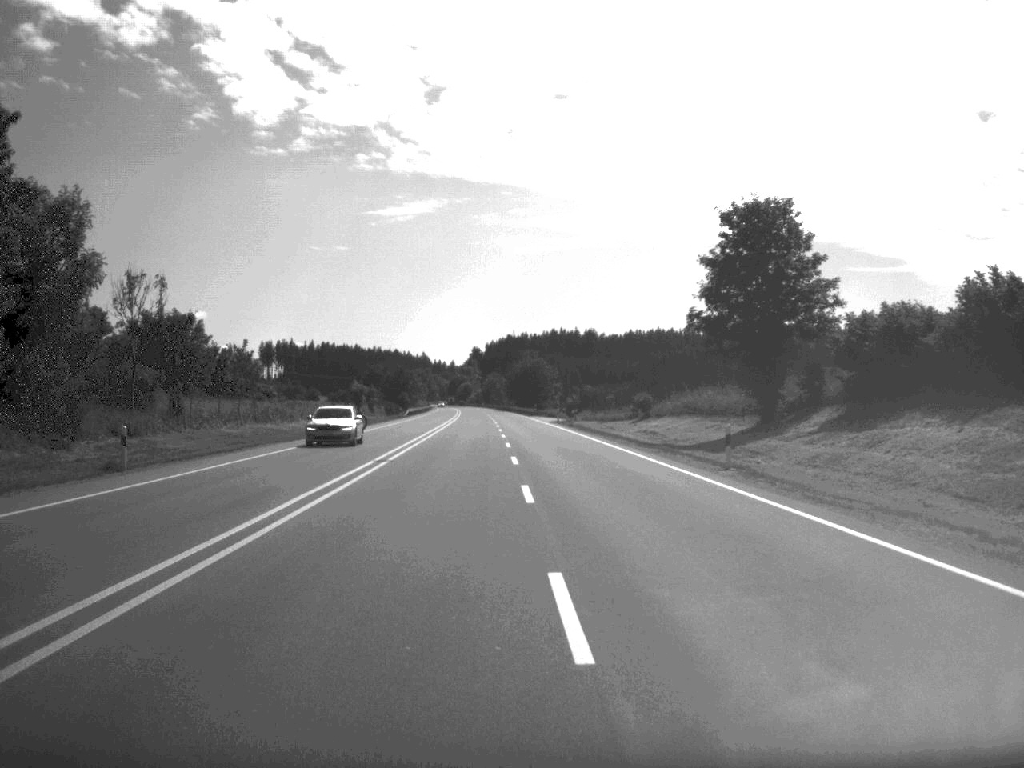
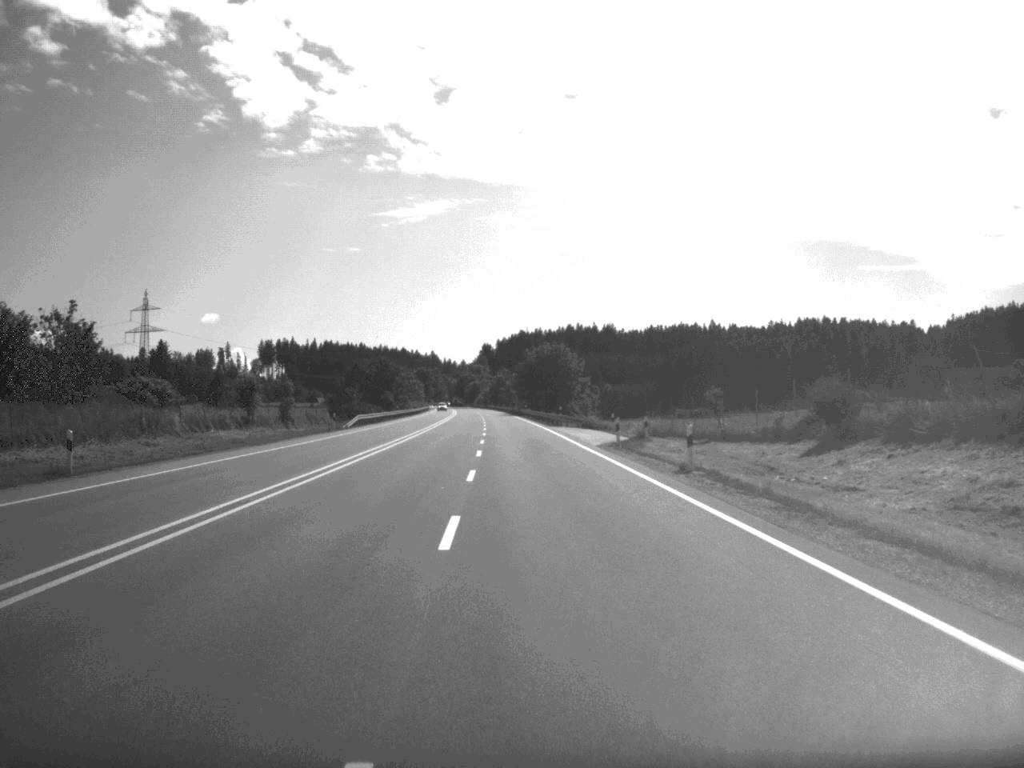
(-0.3, +53.3) m; -1°
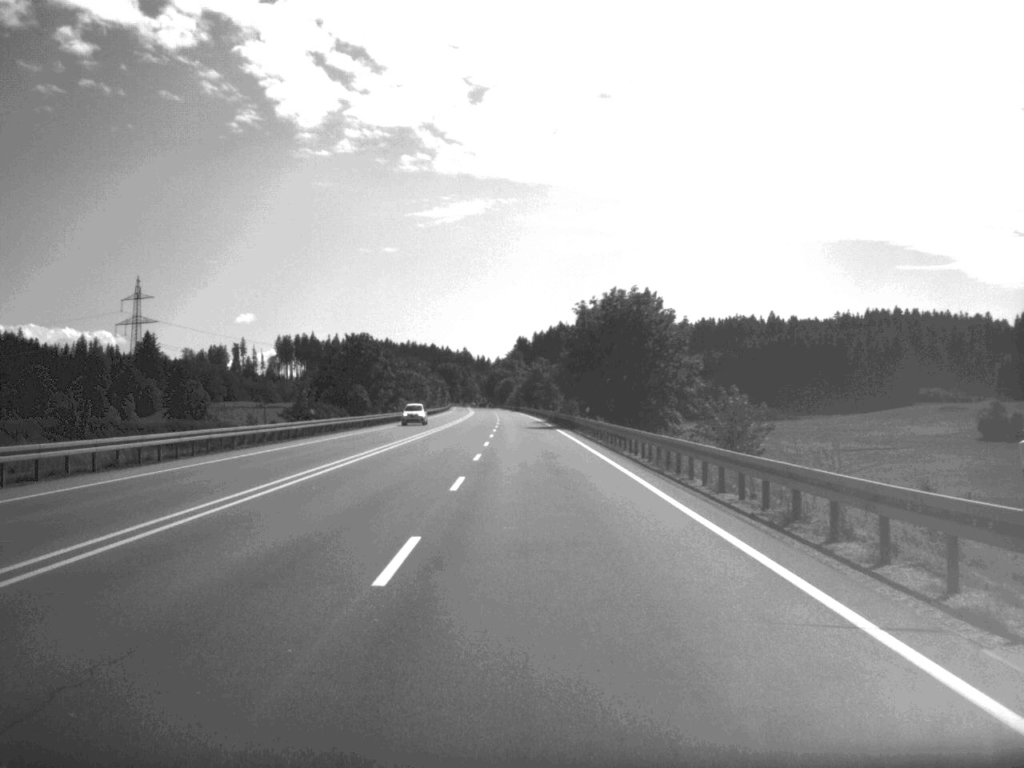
(-1.2, +73.8) m; -2°
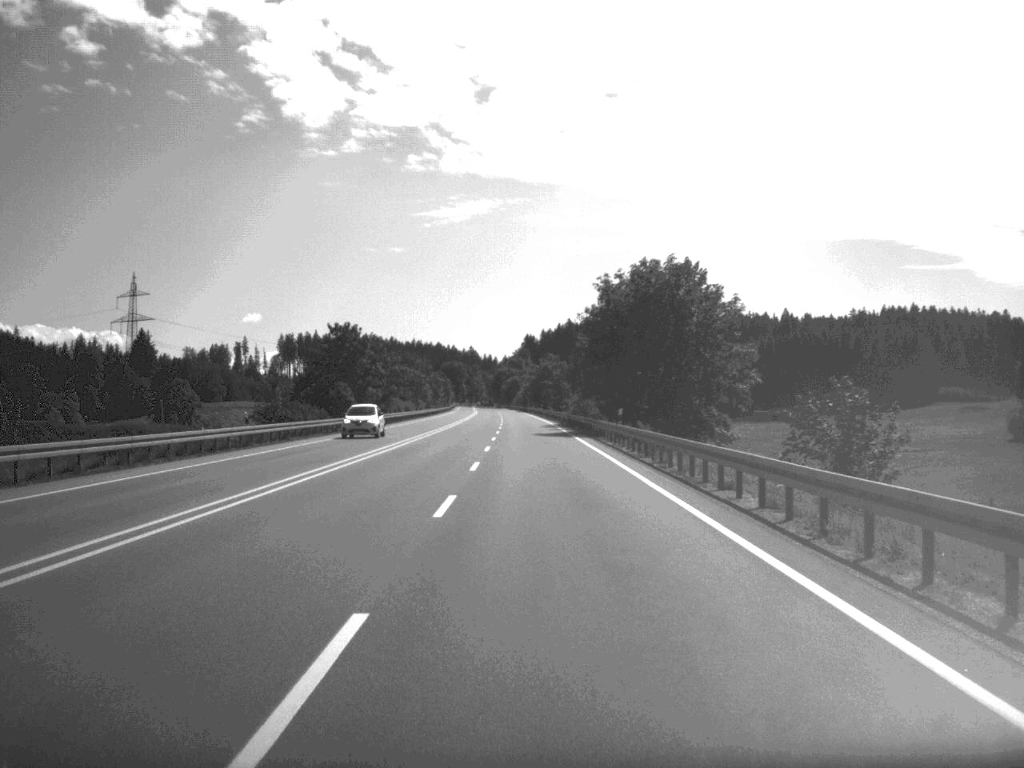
(-0.1, +17.3) m; 0°
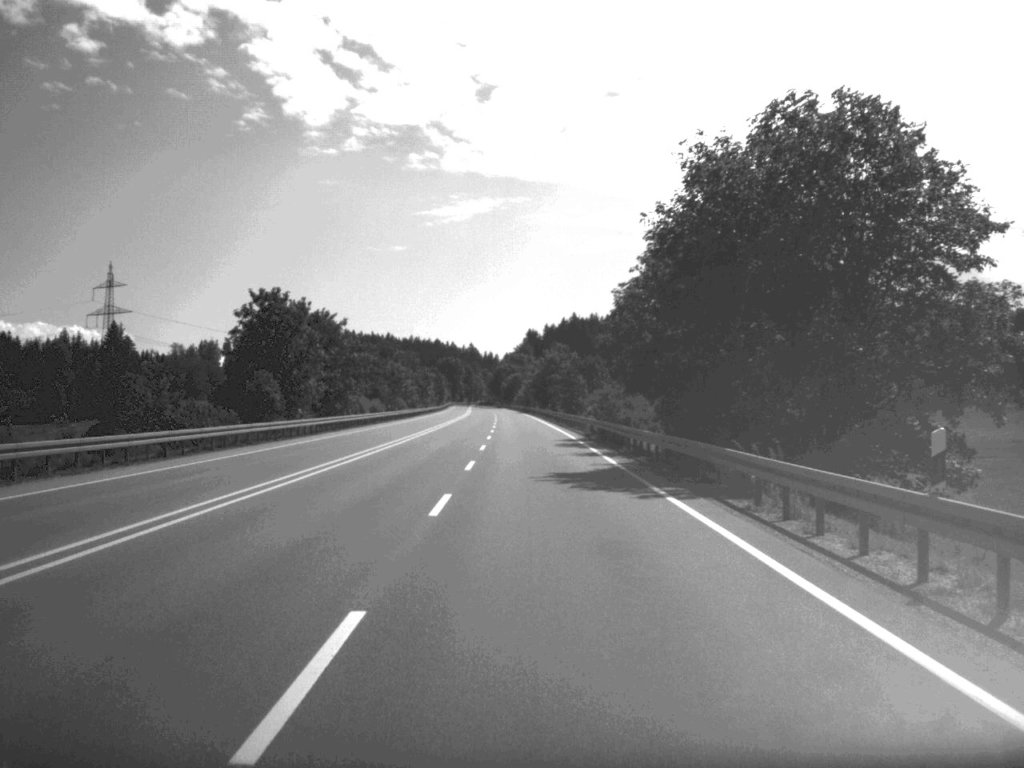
(-0.1, +35.5) m; 0°
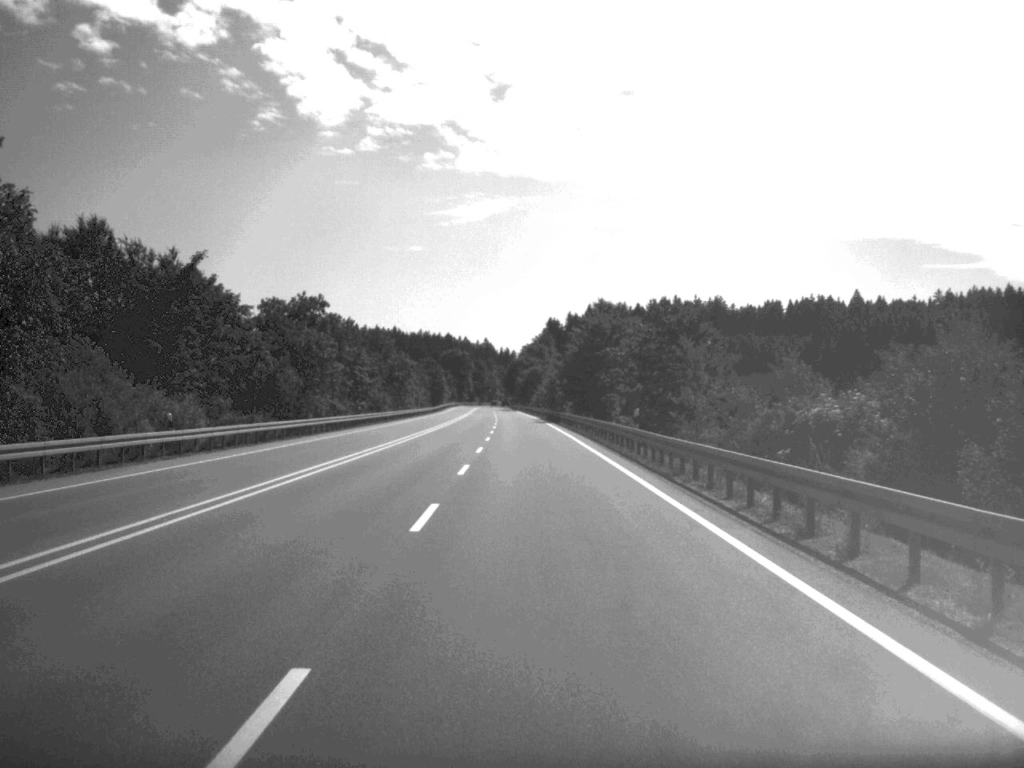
(-0.7, +73.2) m; -1°
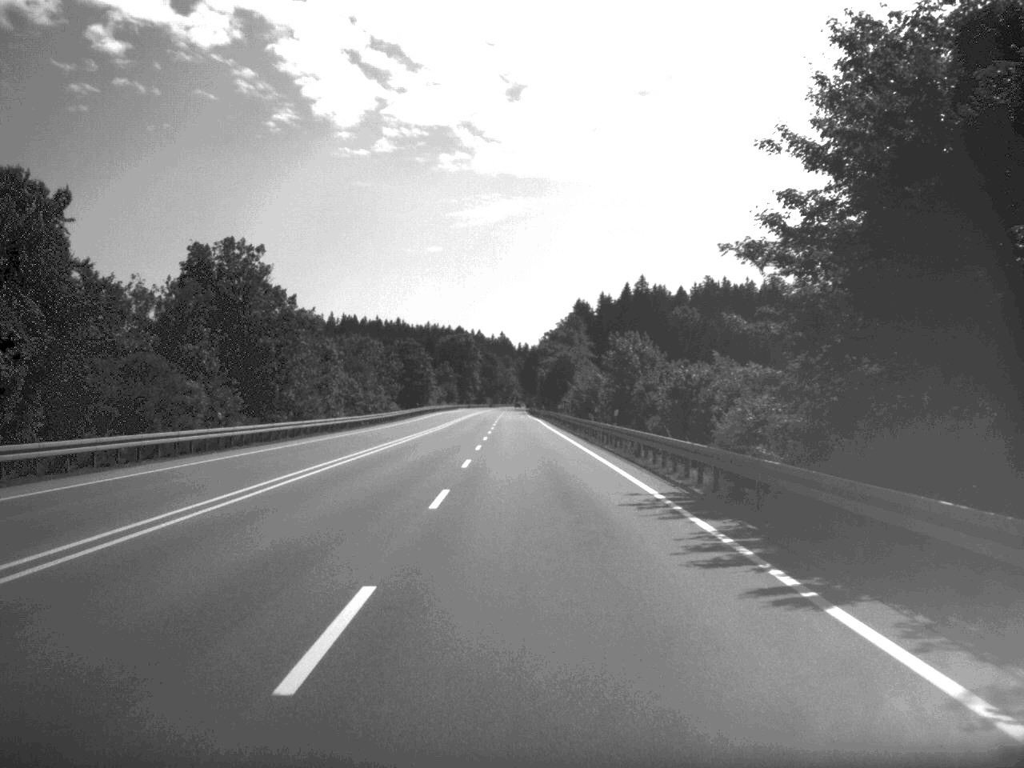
(-1.0, +91.4) m; -1°
